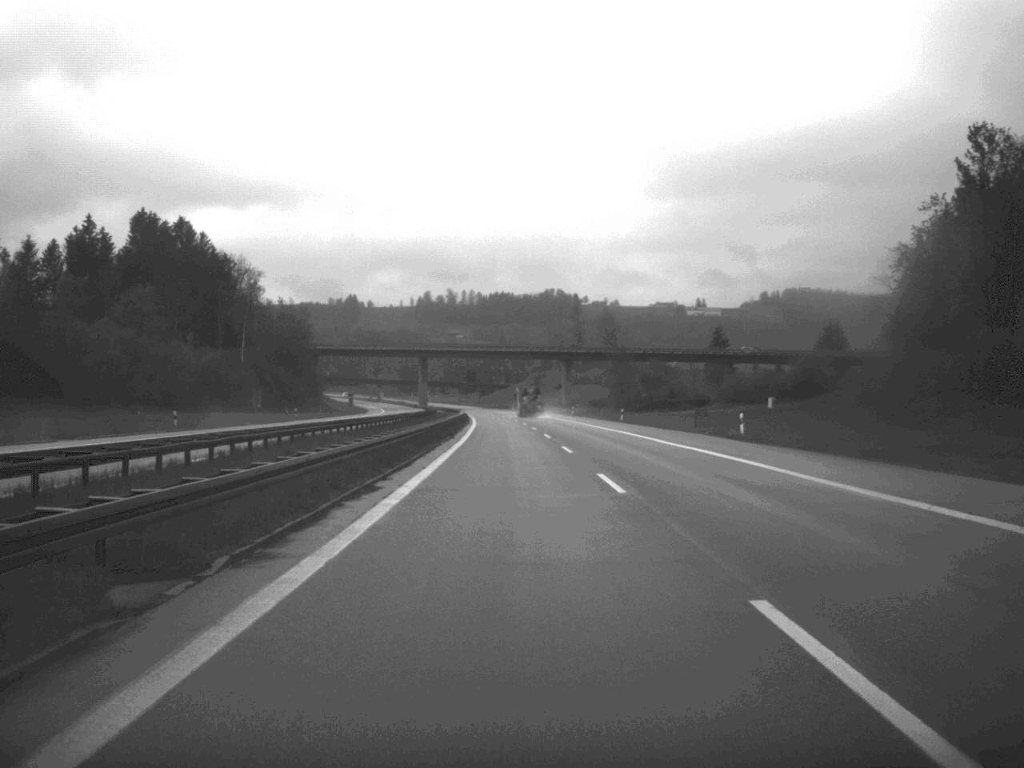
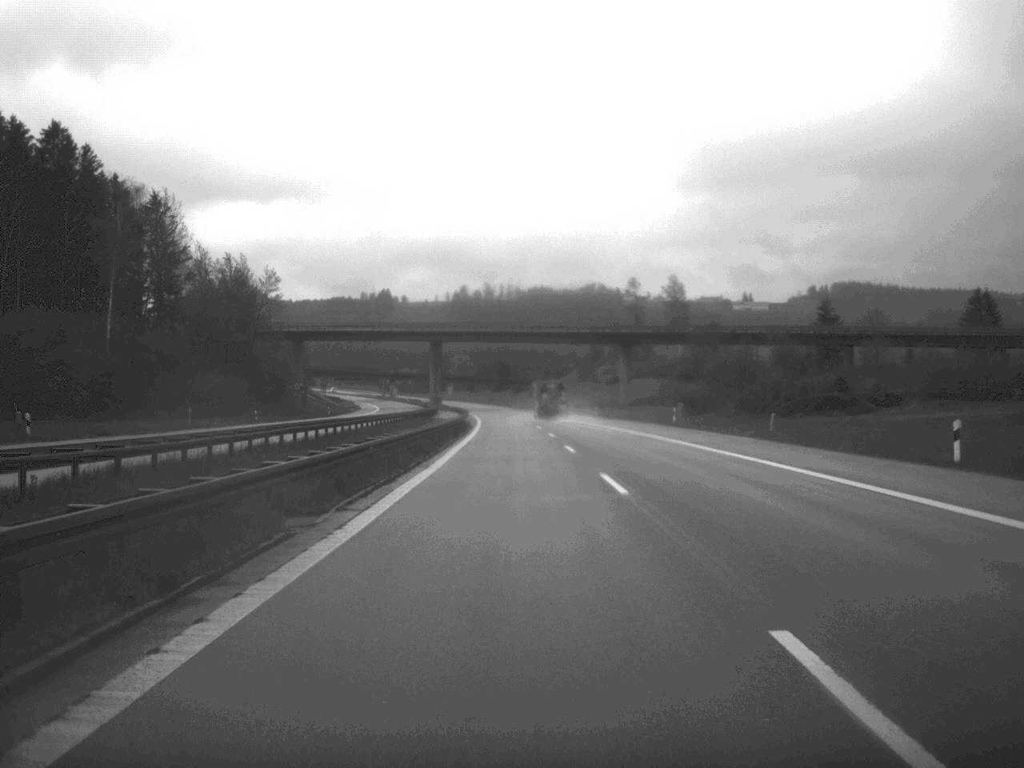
(-1.1, +73.3) m; -2°
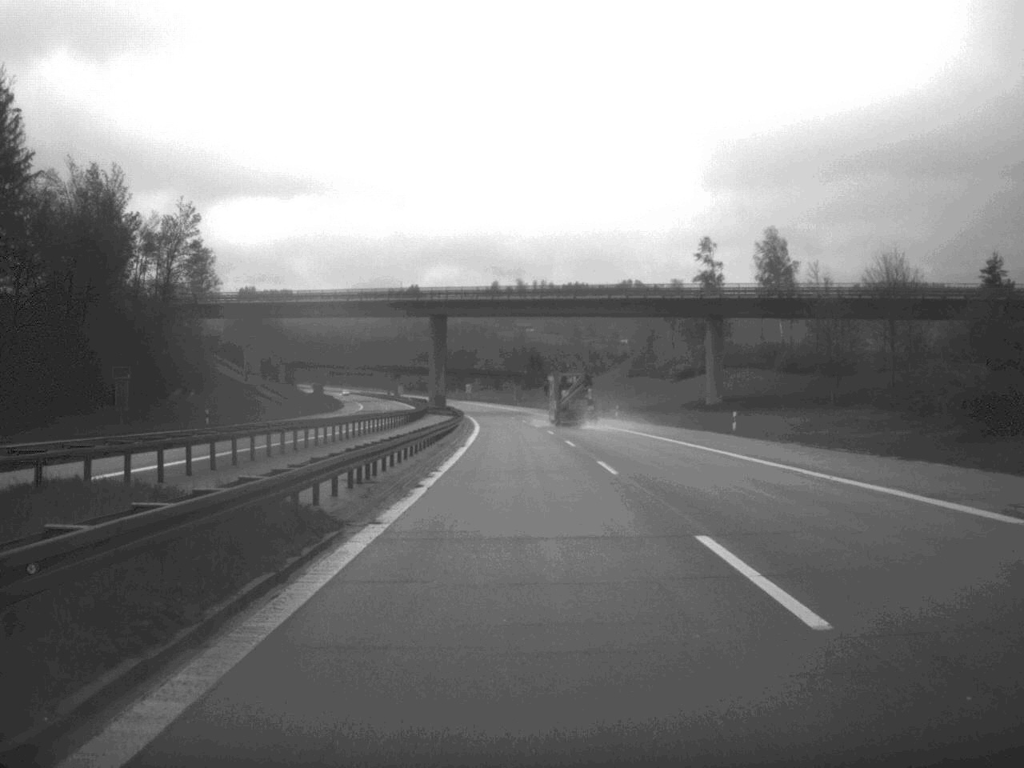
(-0.9, +69.1) m; -2°
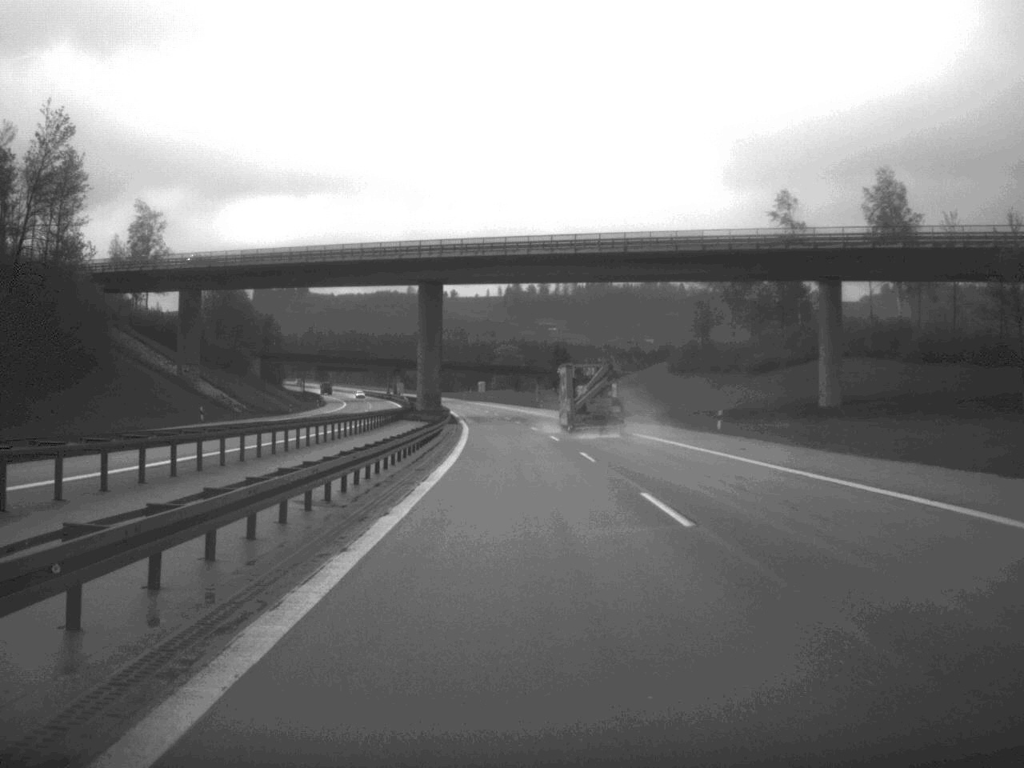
(-0.5, +46.5) m; -1°
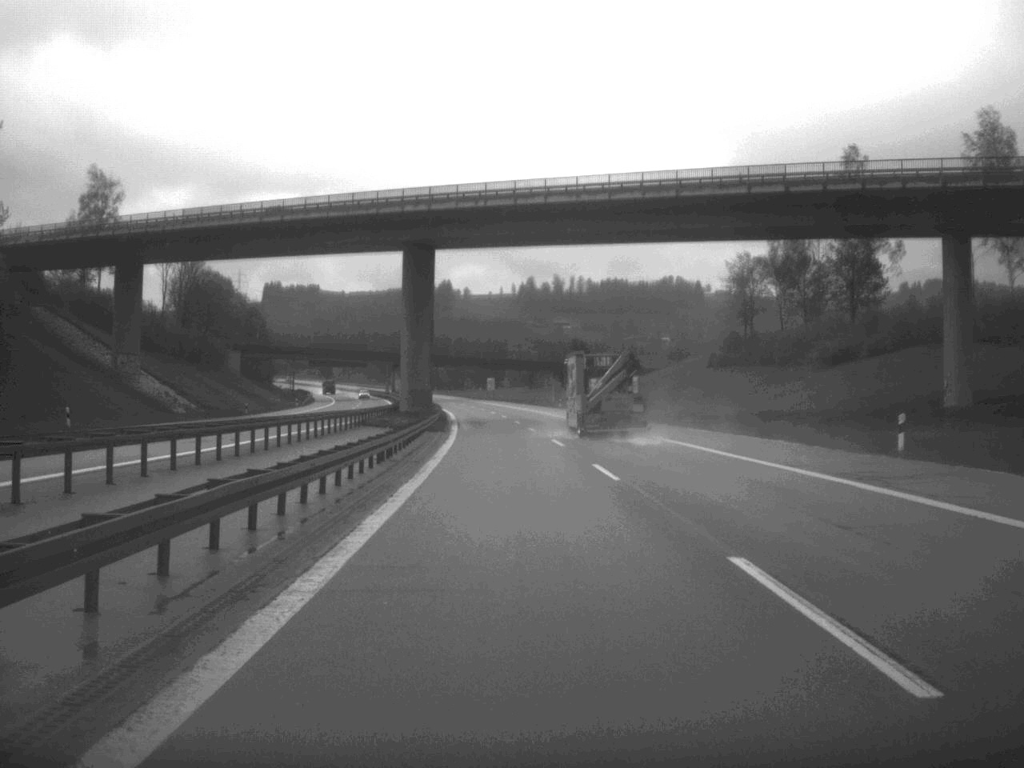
(-0.2, +27.1) m; -1°
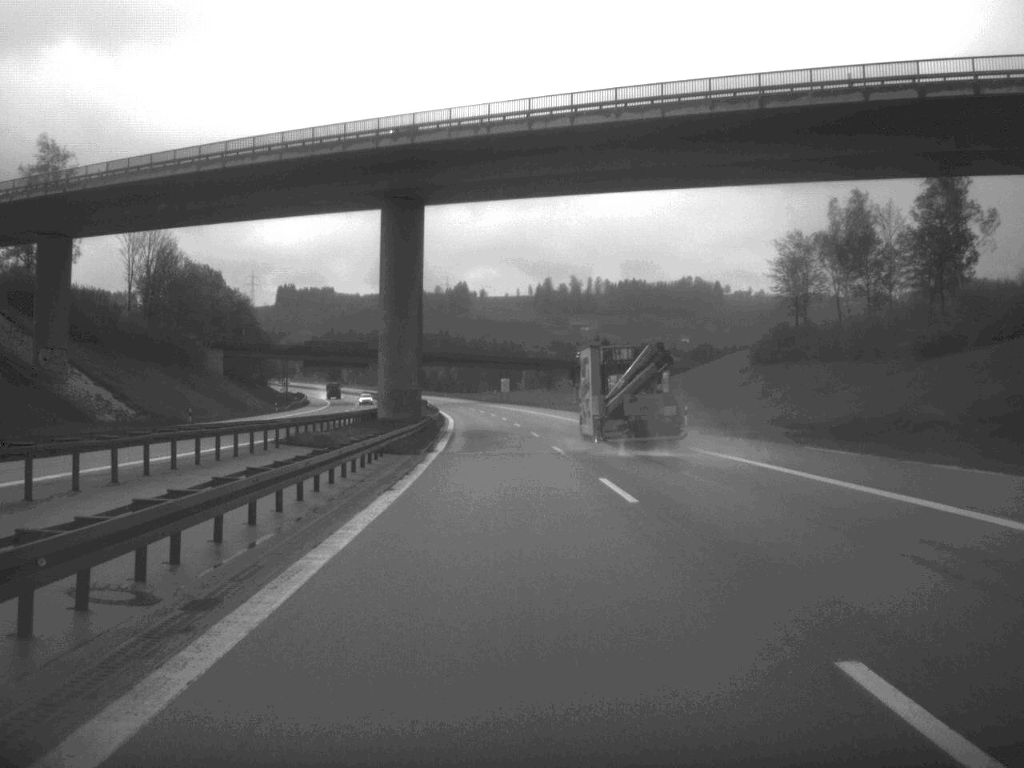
(-0.1, +22.7) m; -1°
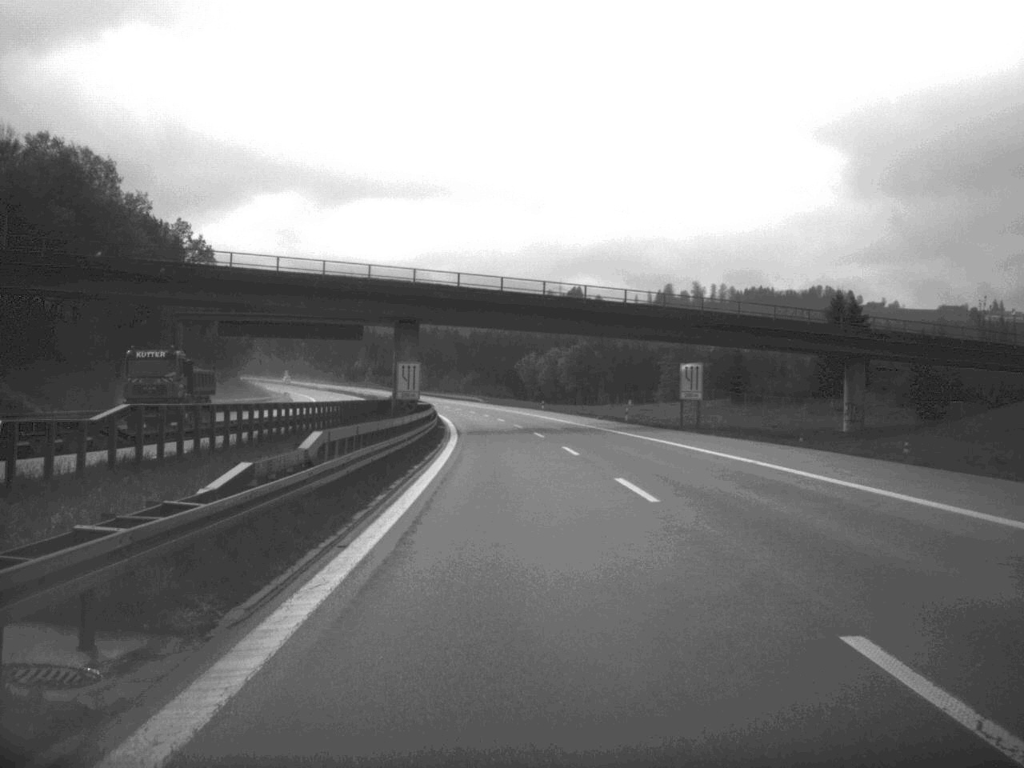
(-6.1, +120.0) m; -5°
